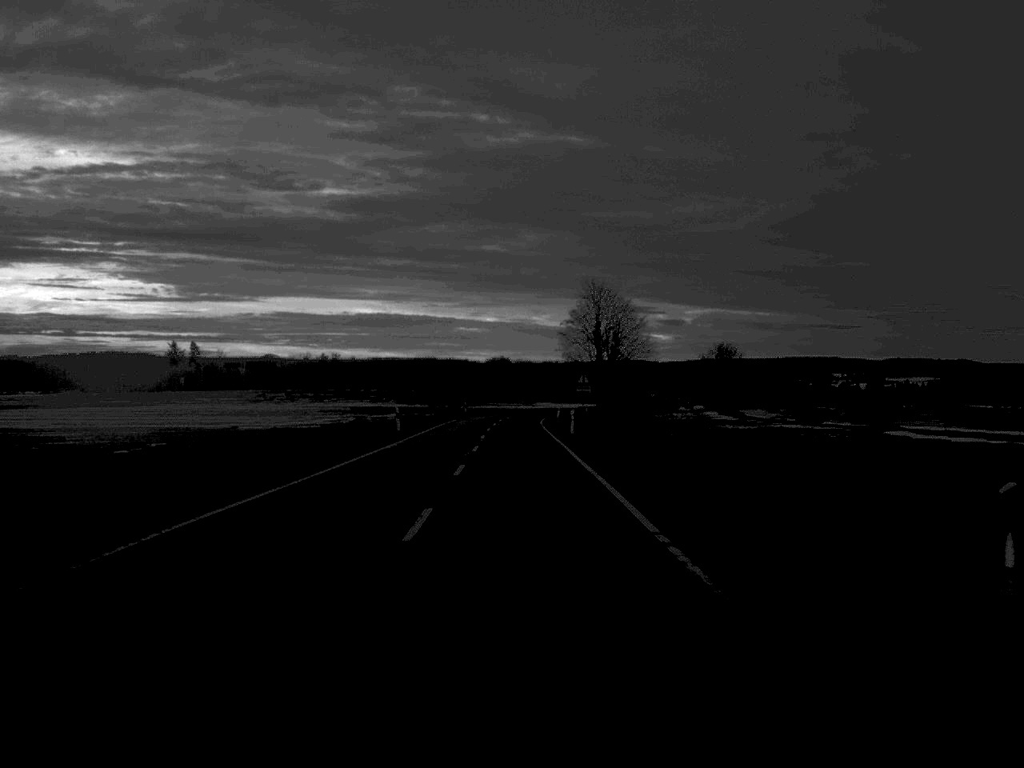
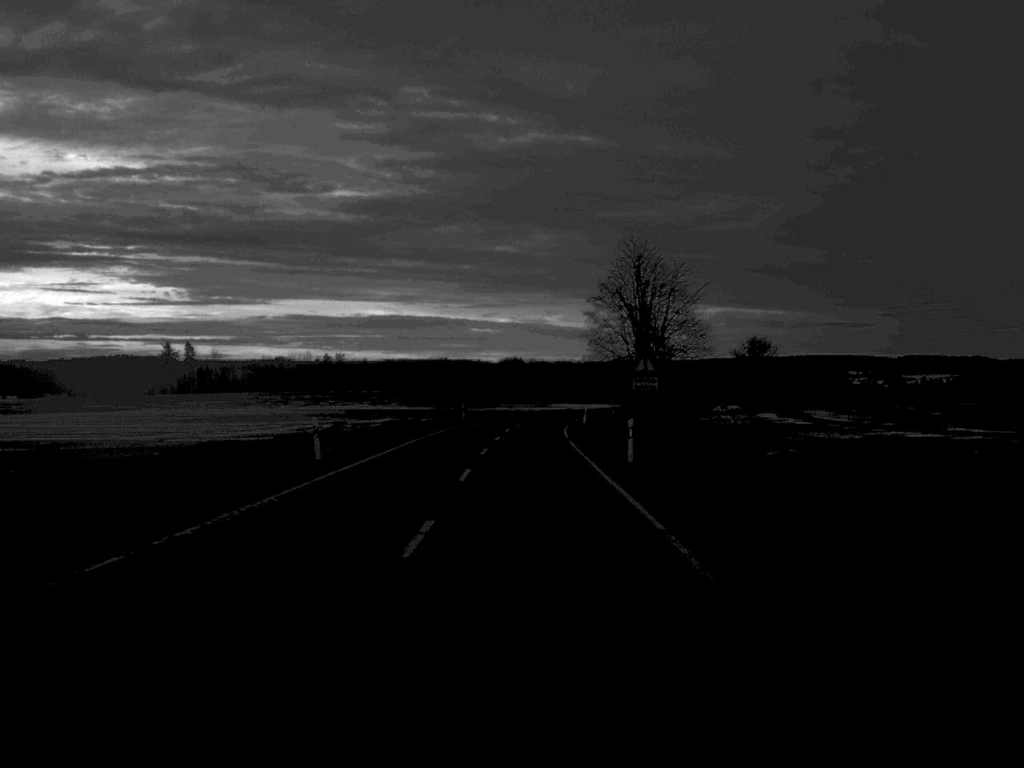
(-0.2, +24.9) m; -1°
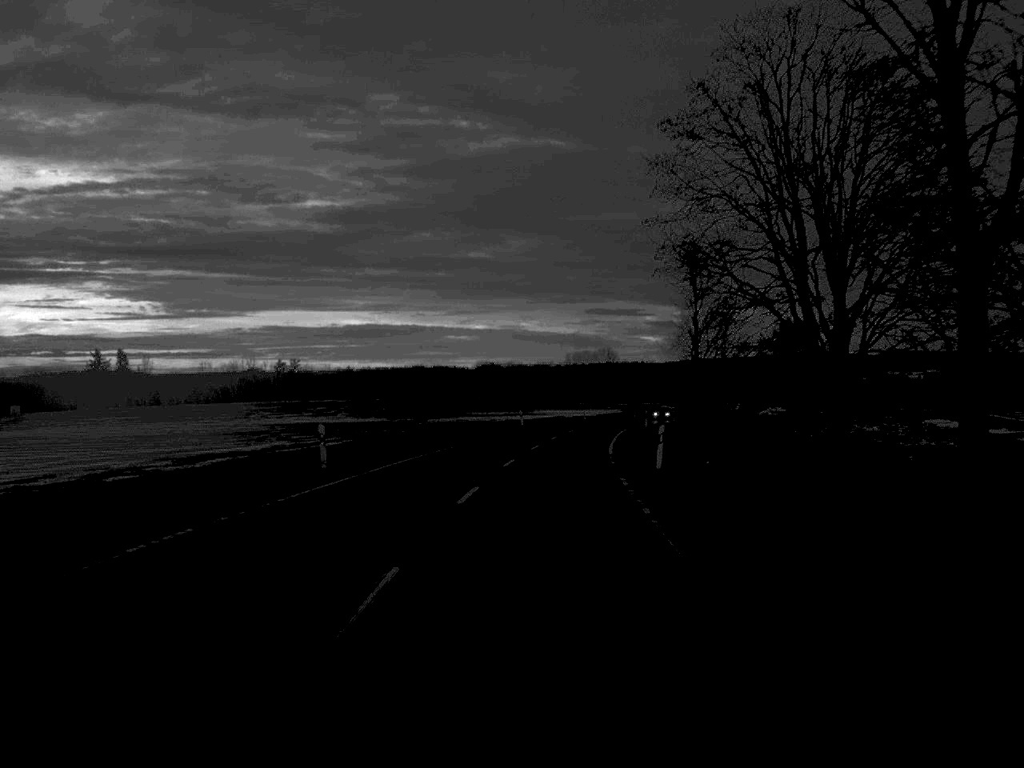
(+0.2, +51.9) m; +1°
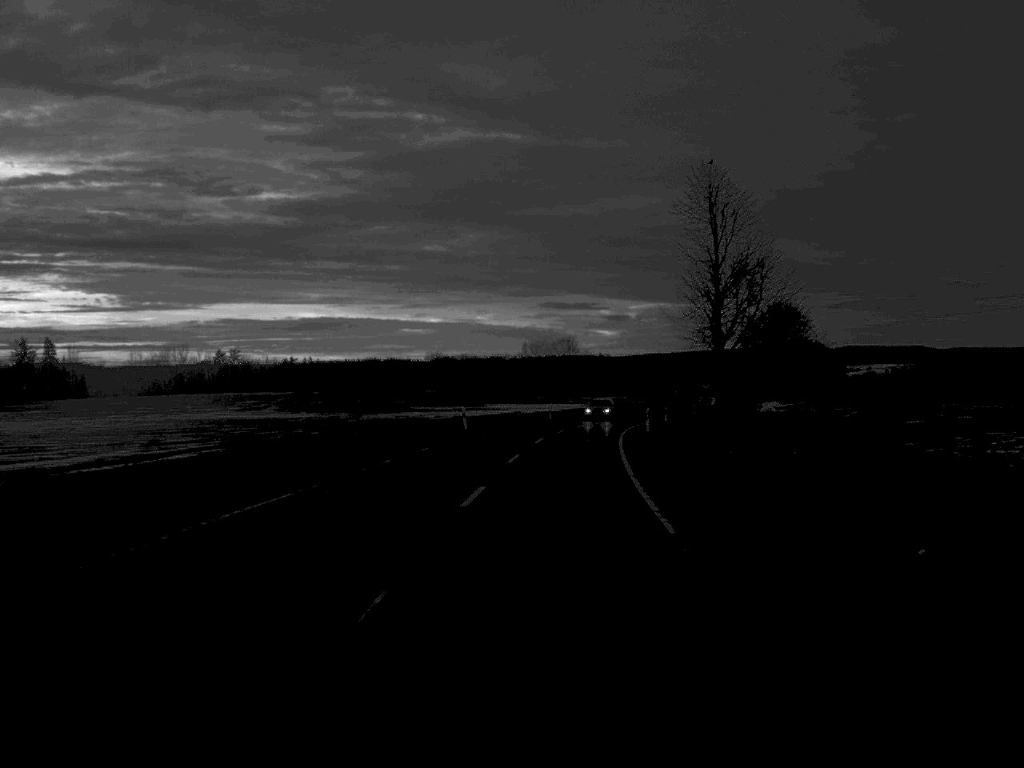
(+0.4, +25.2) m; +2°
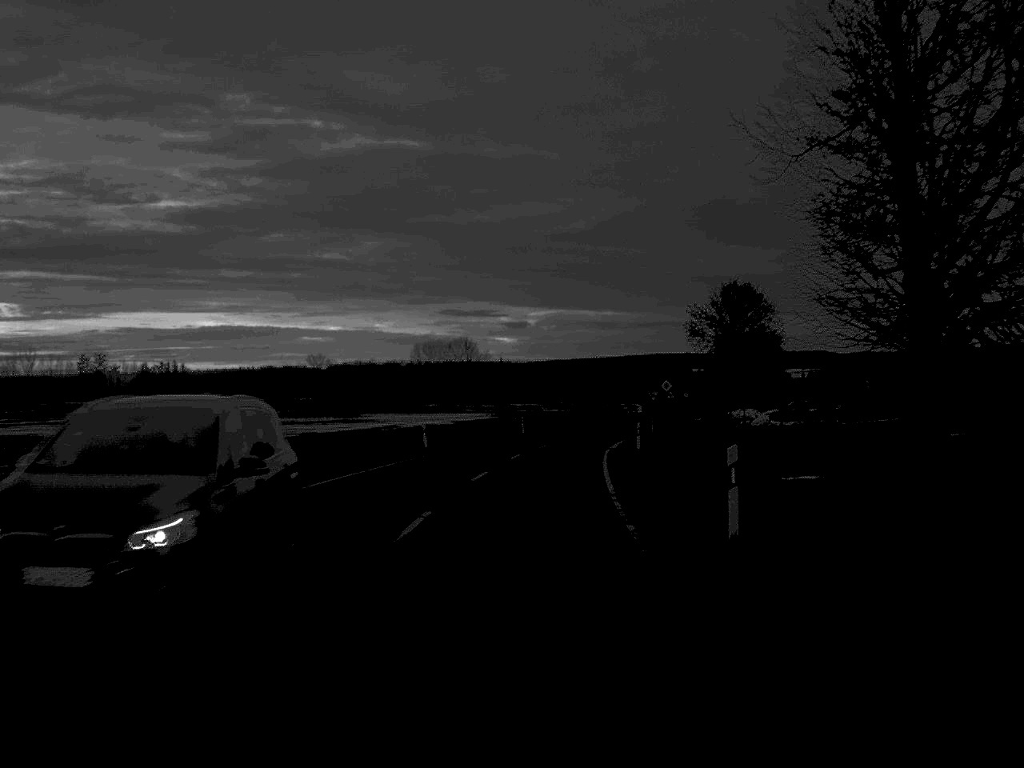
(+1.6, +39.3) m; +4°
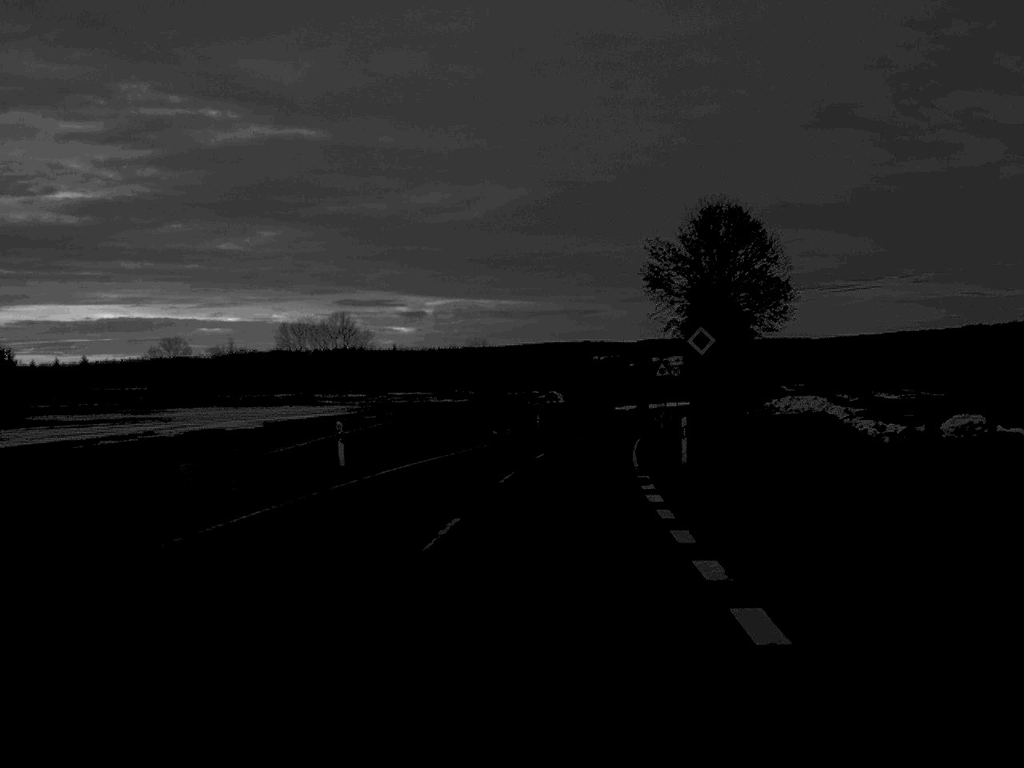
(+1.7, +48.1) m; +5°
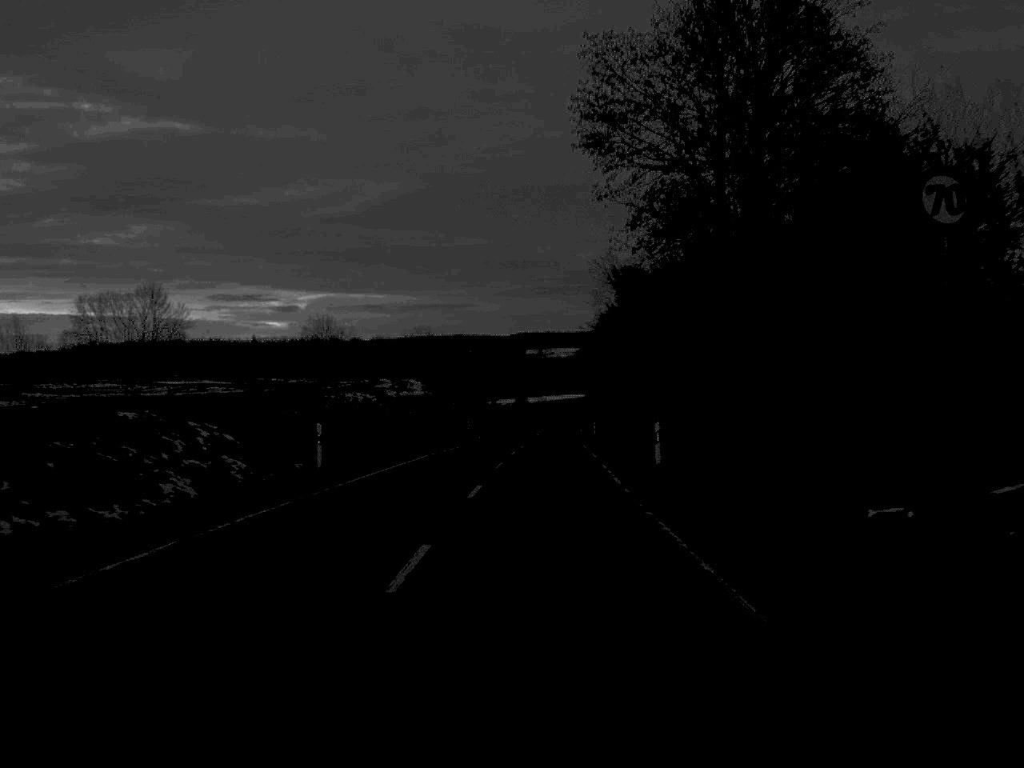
(+2.5, +50.0) m; +6°
